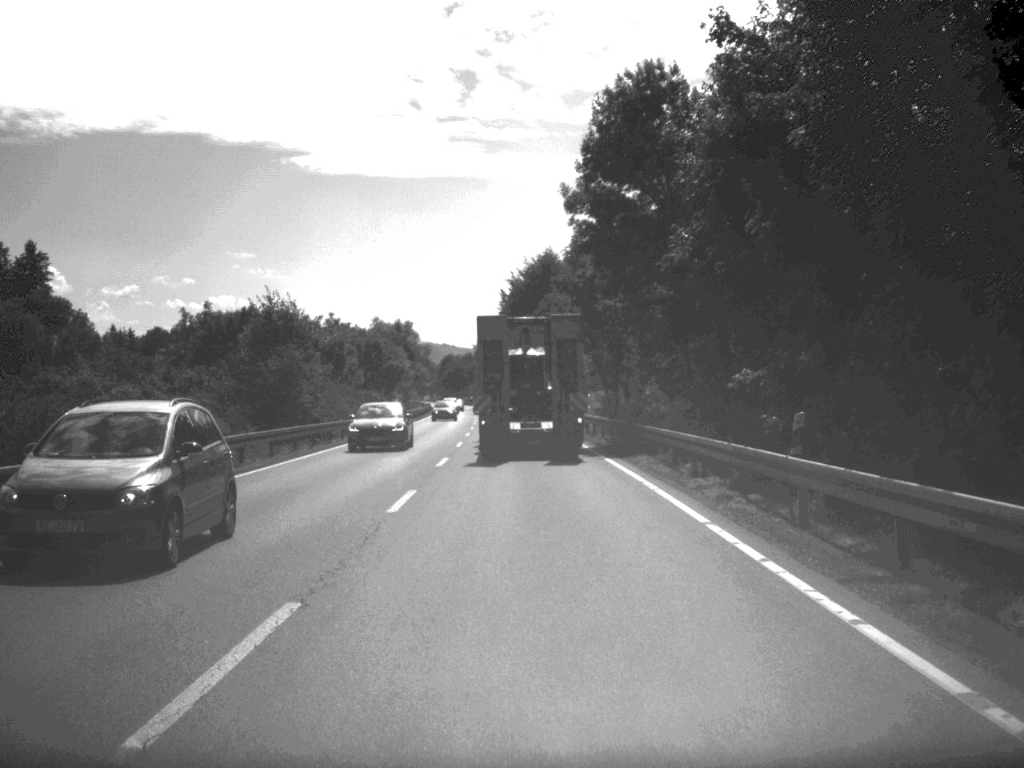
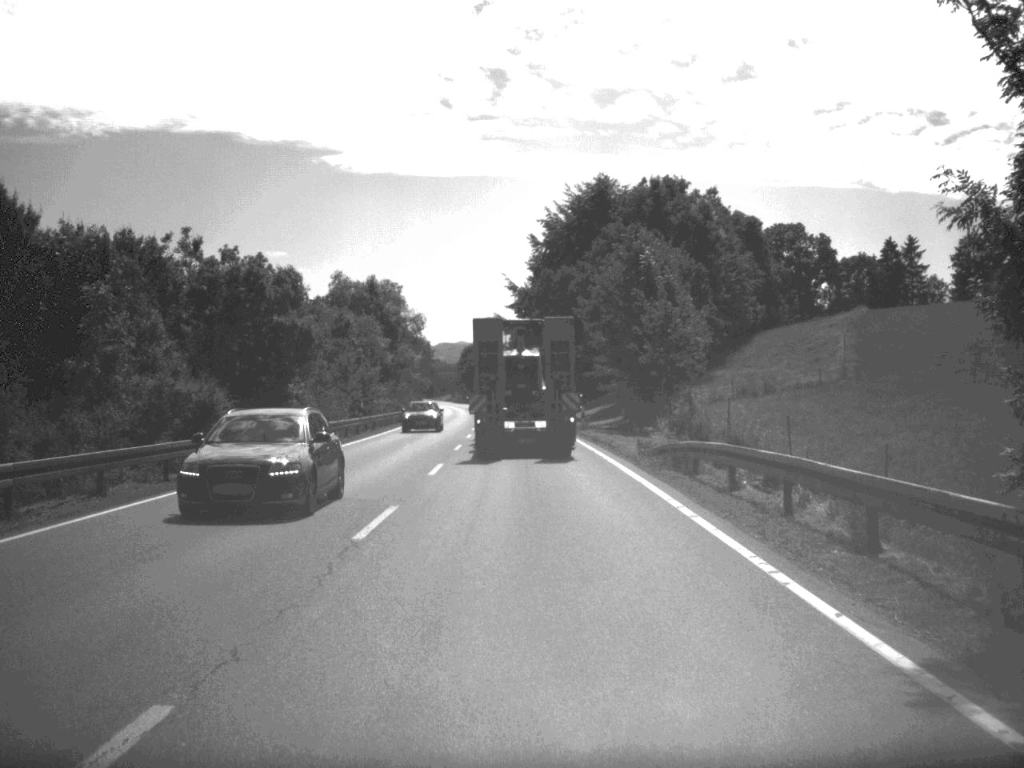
(-0.9, +62.1) m; -2°
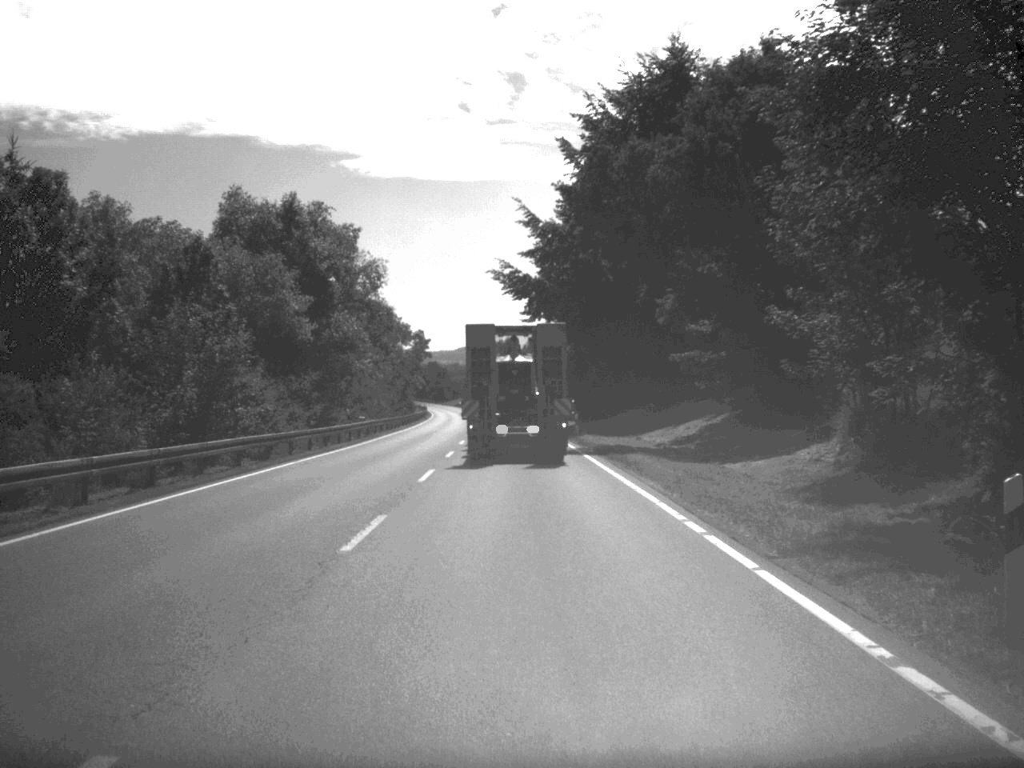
(-0.4, +47.9) m; -1°
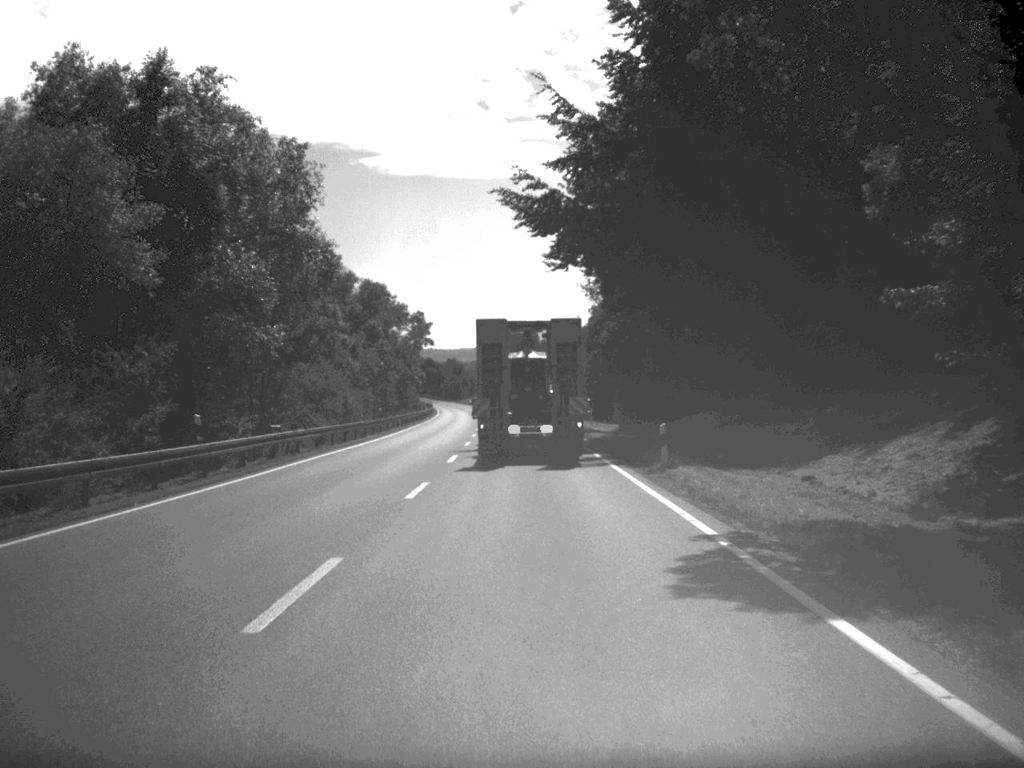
(-0.2, +28.0) m; -1°
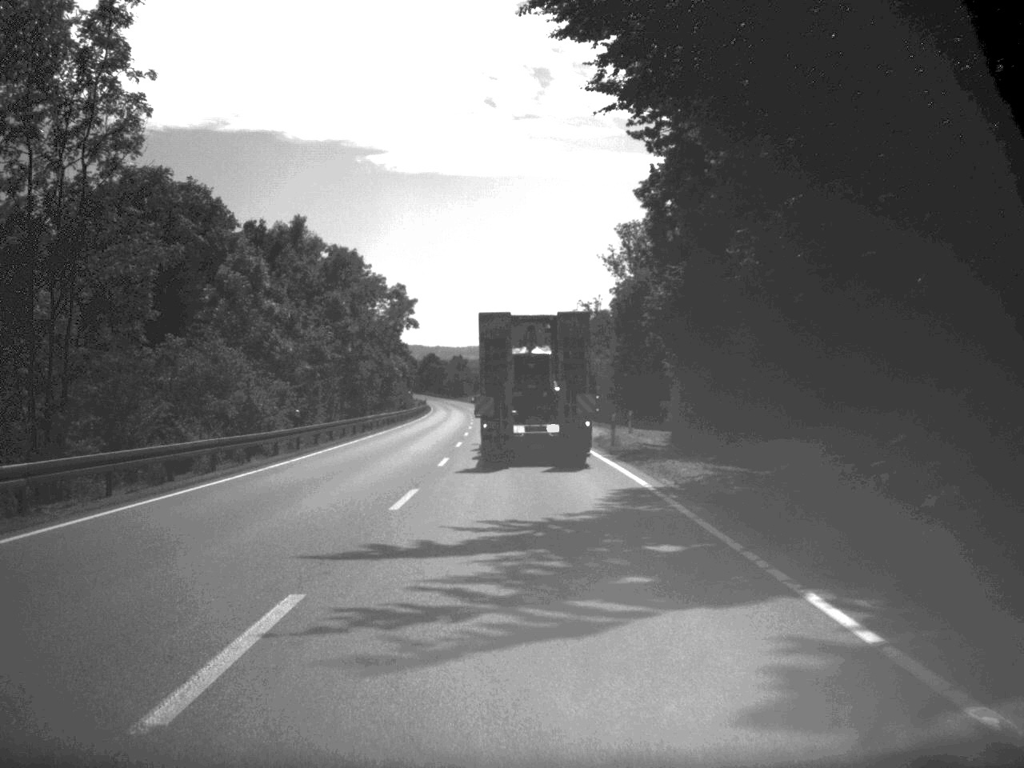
(-0.1, +26.4) m; 0°
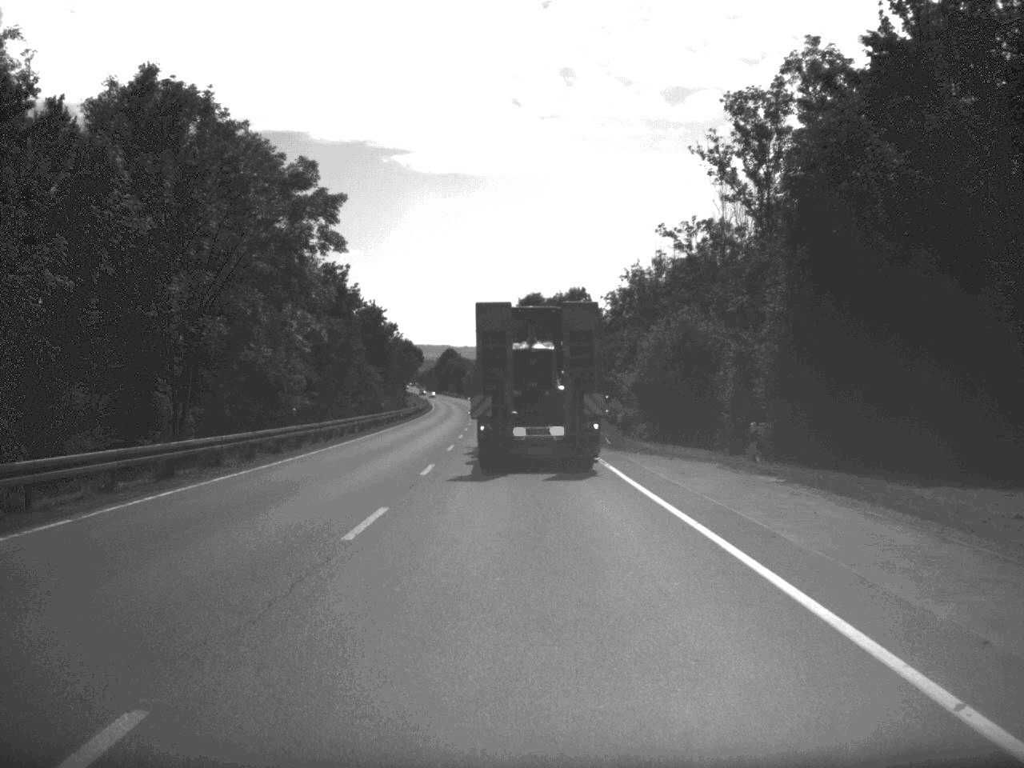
(-0.6, +50.8) m; -2°
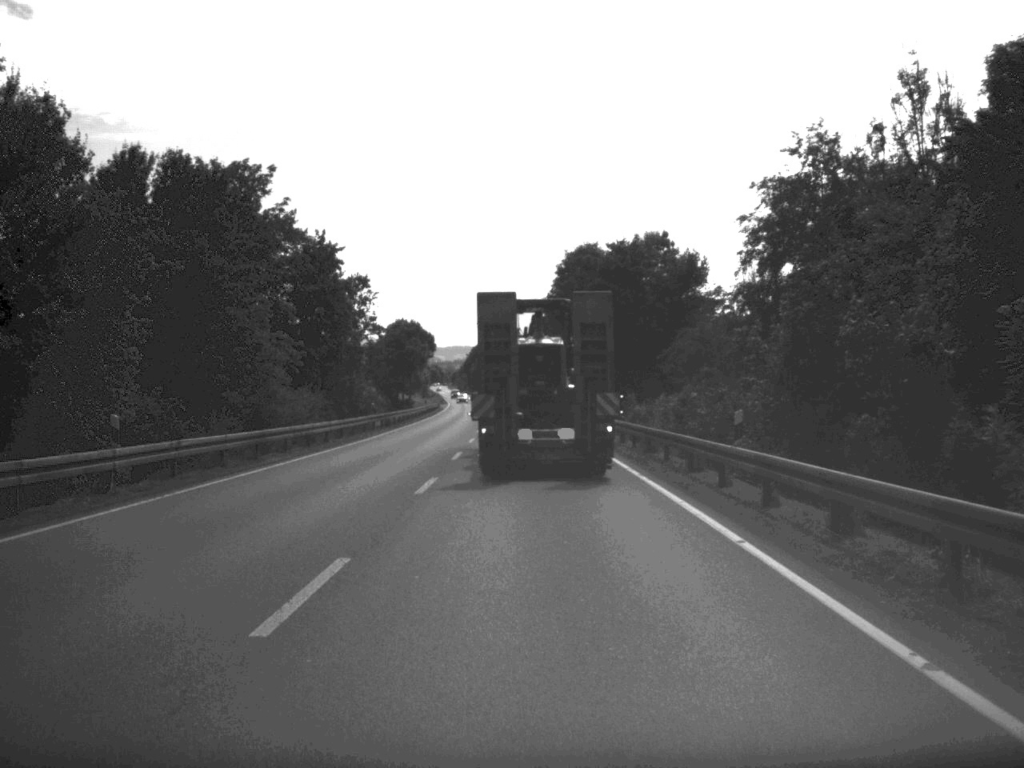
(-0.9, +52.7) m; -2°
